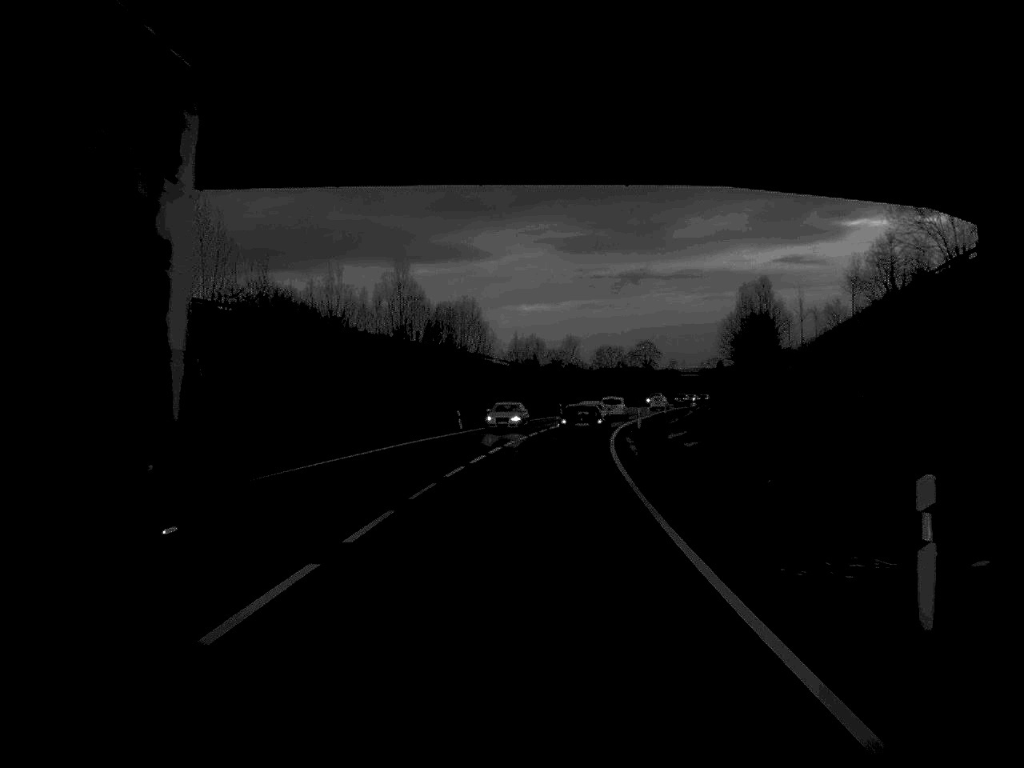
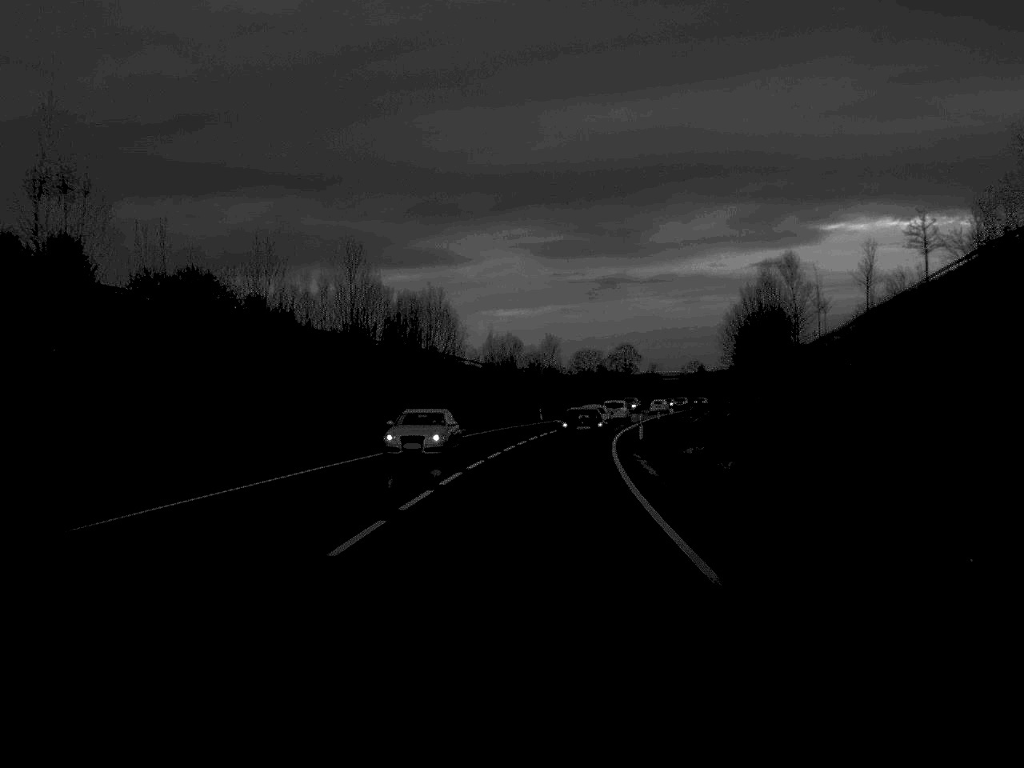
(+0.1, +13.1) m; +1°
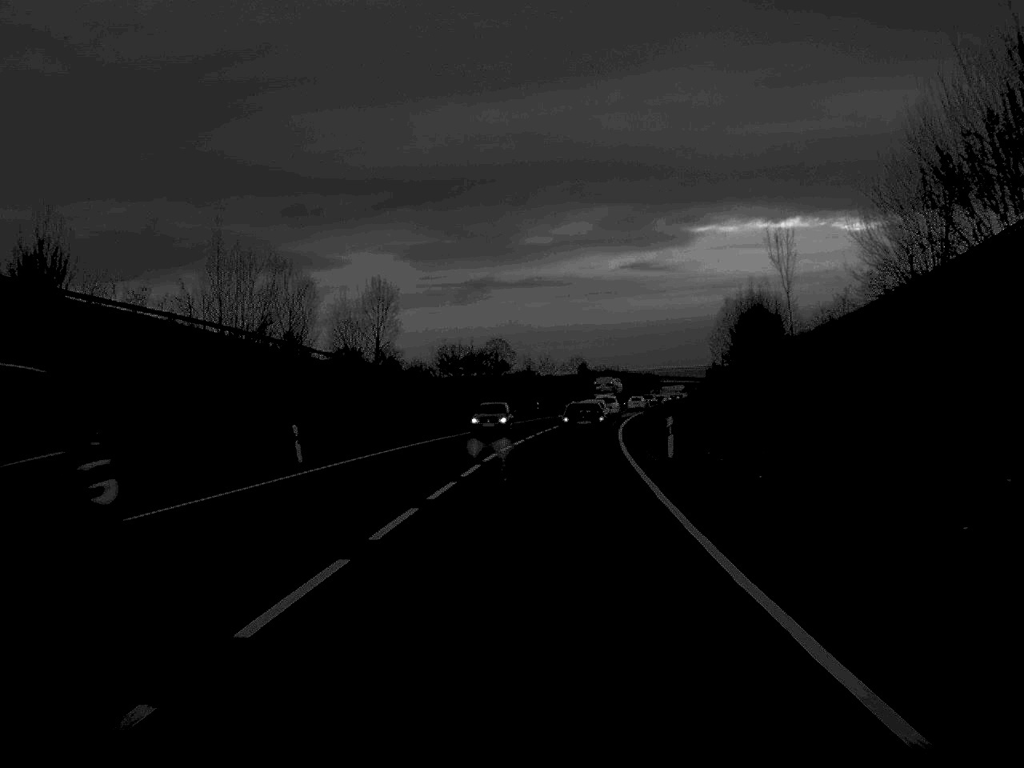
(+3.6, +70.7) m; +6°
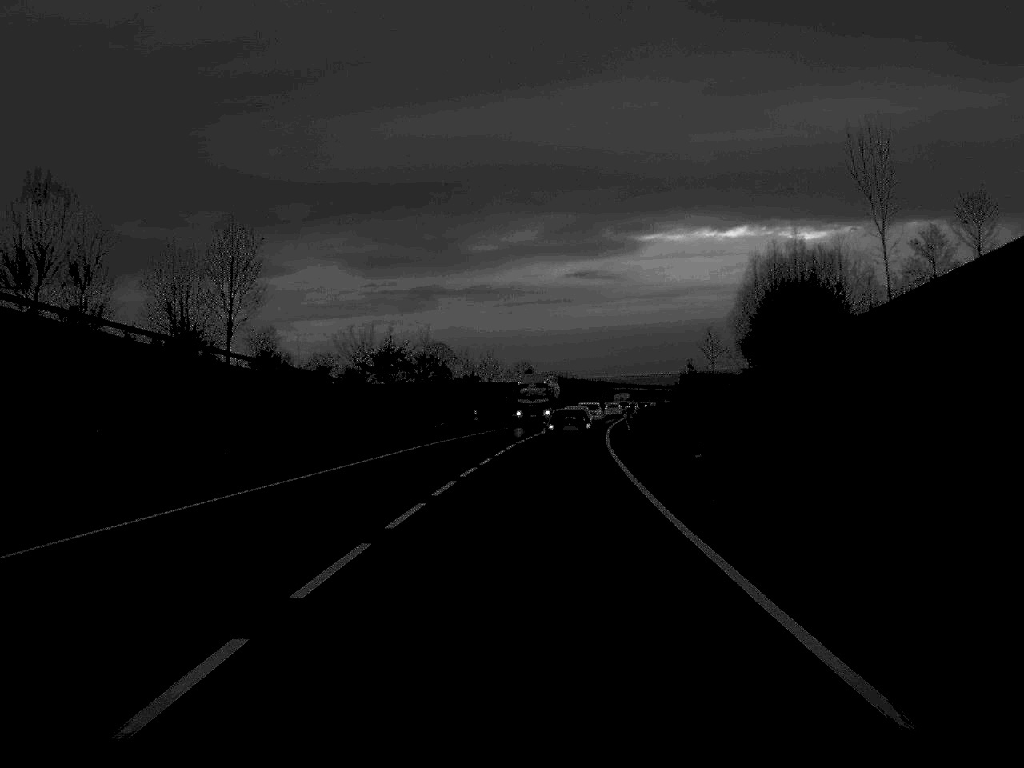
(+0.6, +28.1) m; +3°
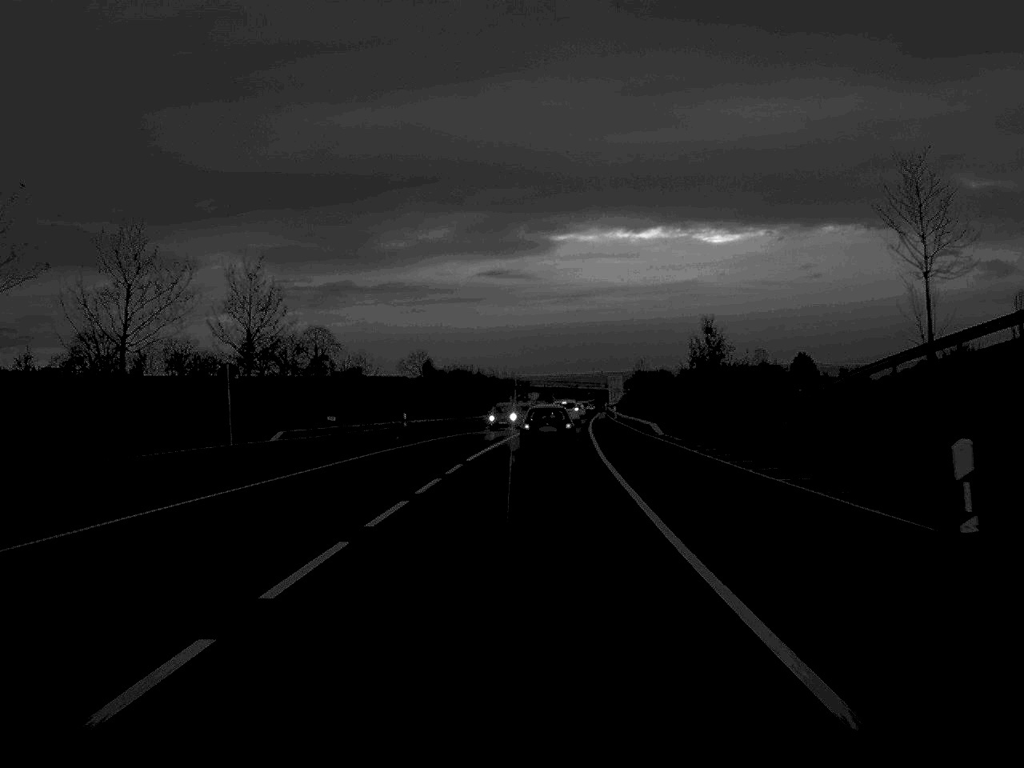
(+3.0, +72.0) m; +4°
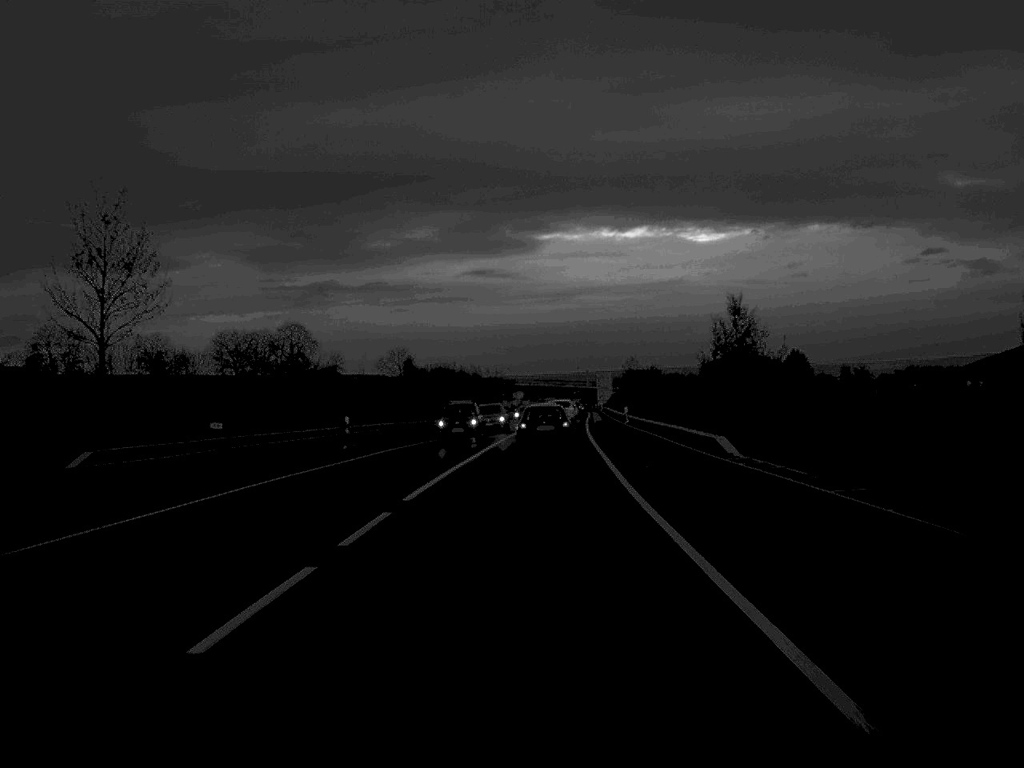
(+0.1, +14.2) m; +1°
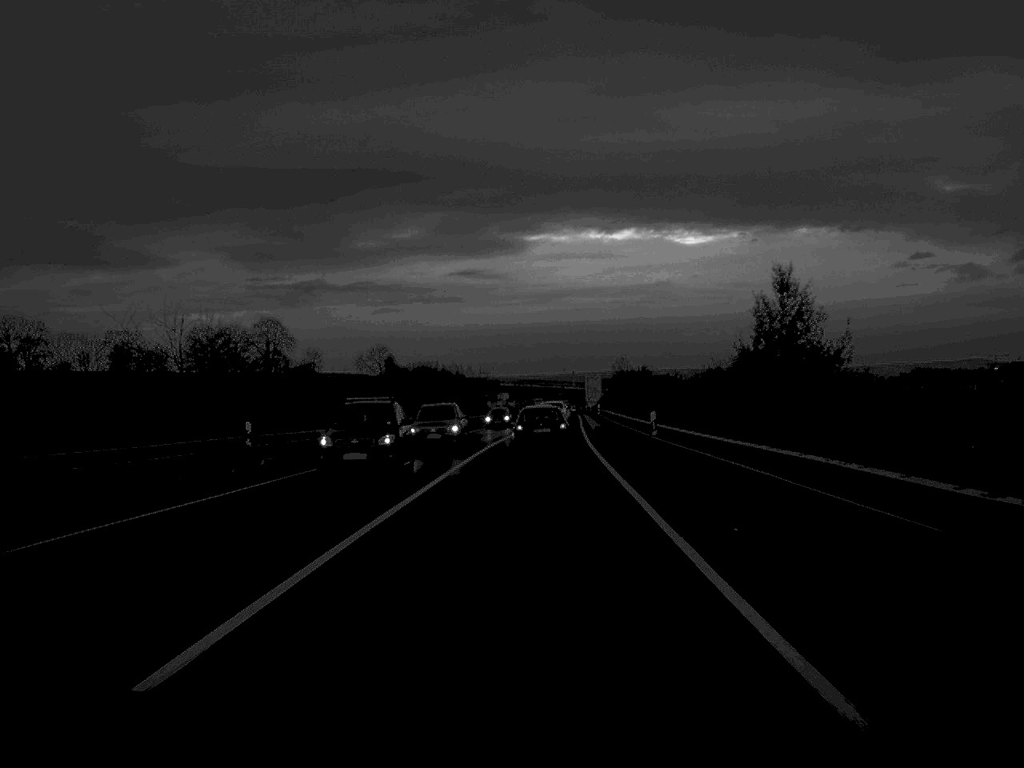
(+0.1, +13.5) m; +1°
